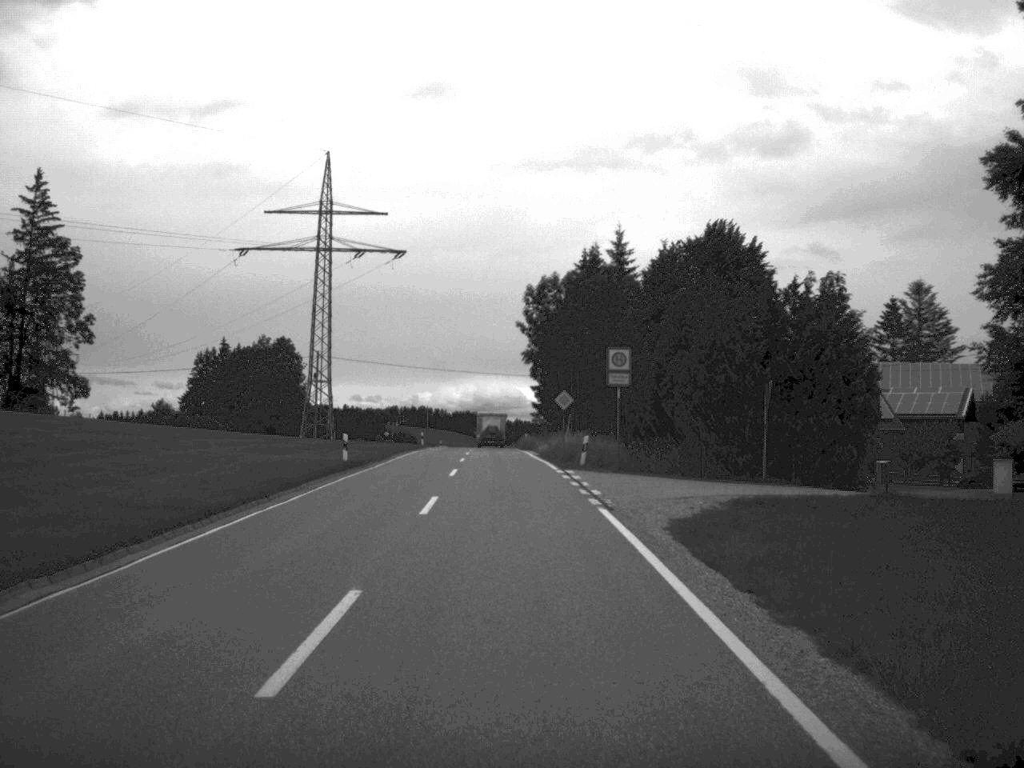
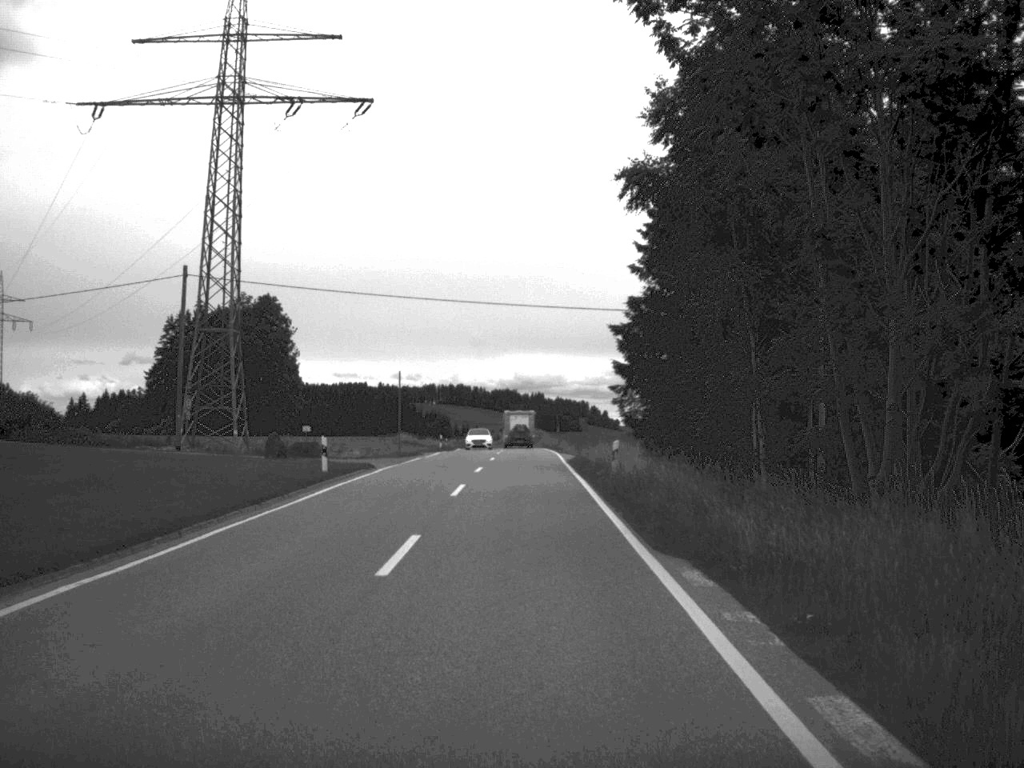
(-1.0, +53.8) m; -2°
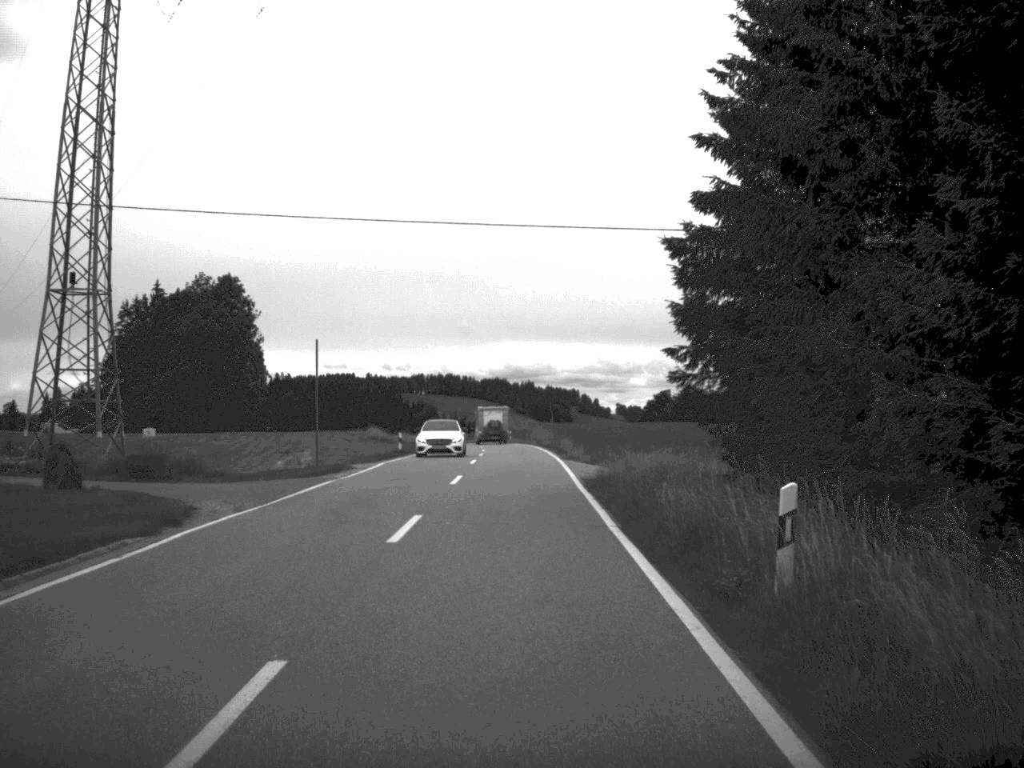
(+0.1, +20.1) m; 0°
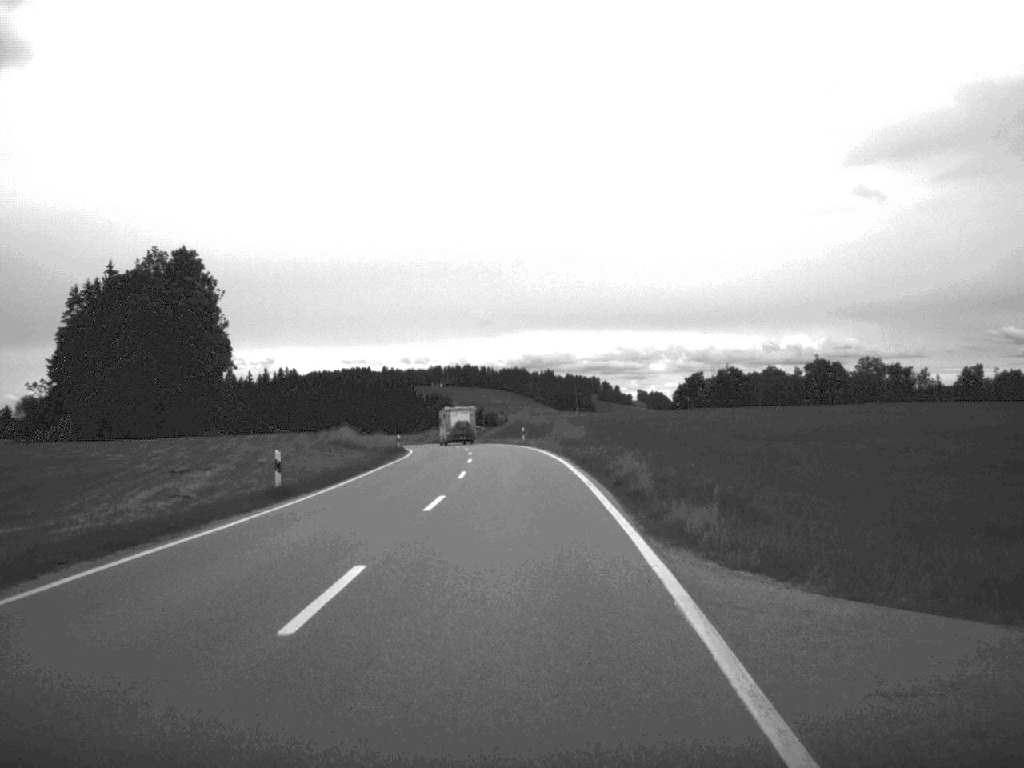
(+0.1, +30.7) m; -1°
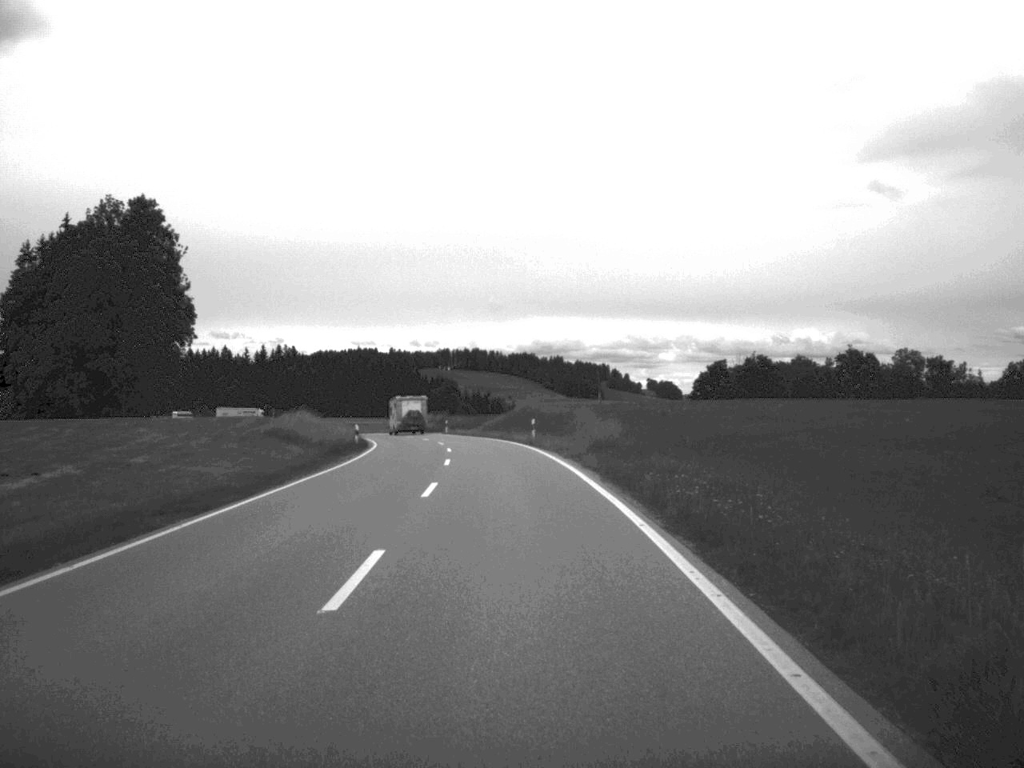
(-0.1, +22.6) m; 0°
